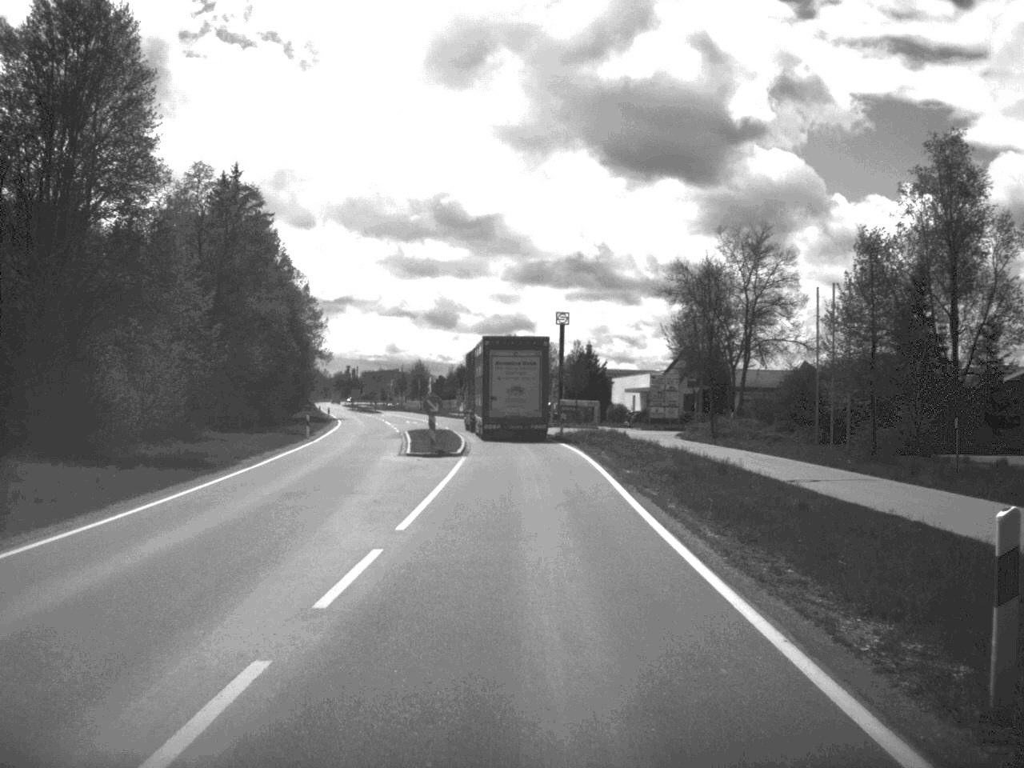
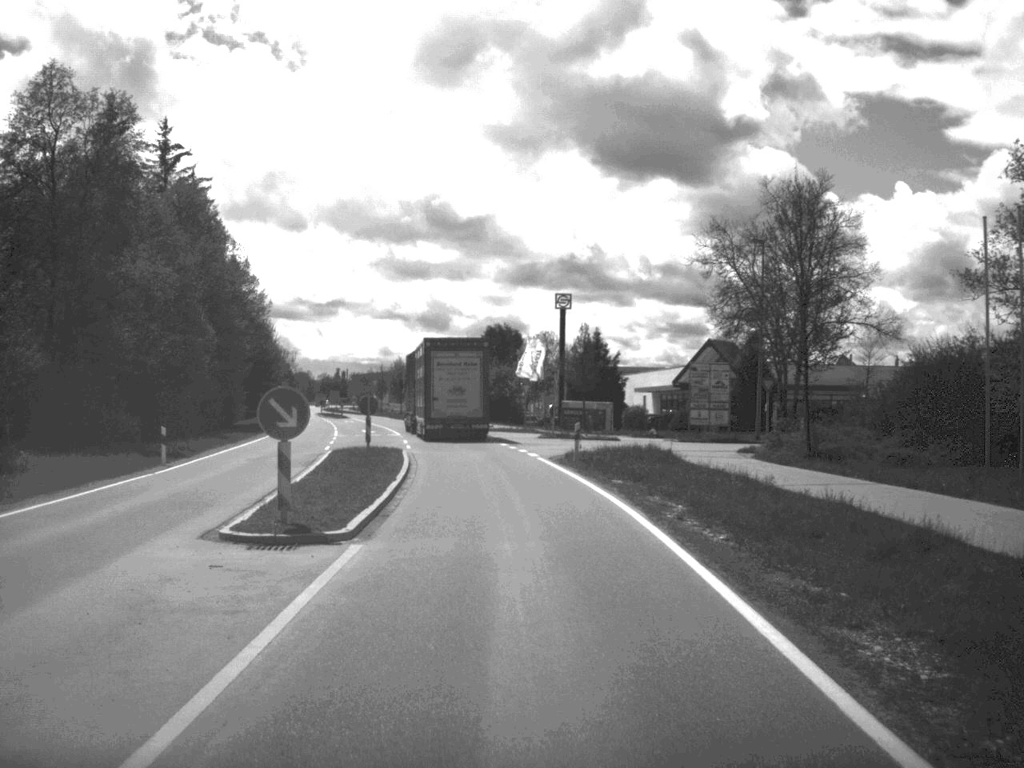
(0.0, +21.4) m; 0°
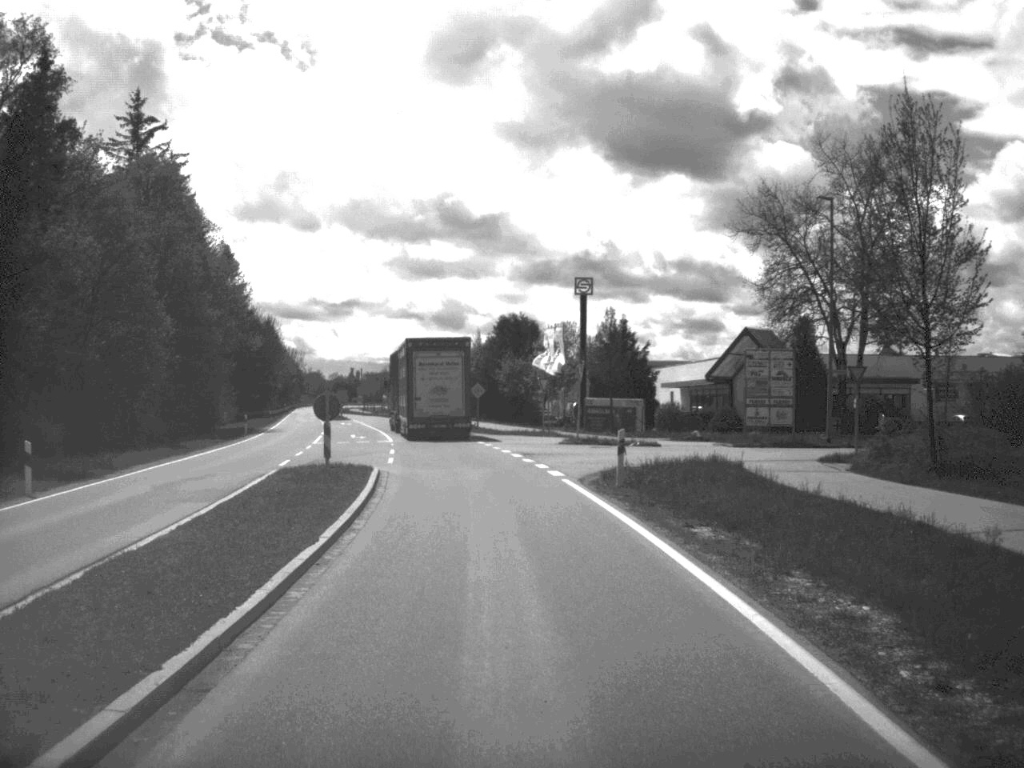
(-0.1, +10.5) m; -1°
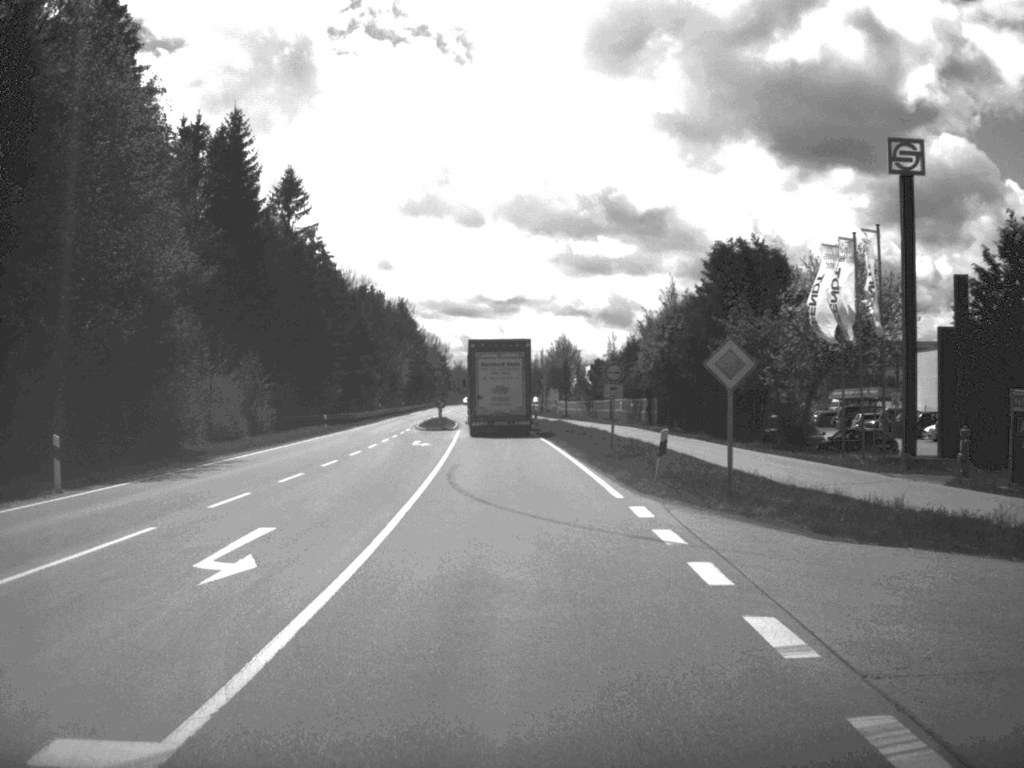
(-2.9, +44.6) m; -8°
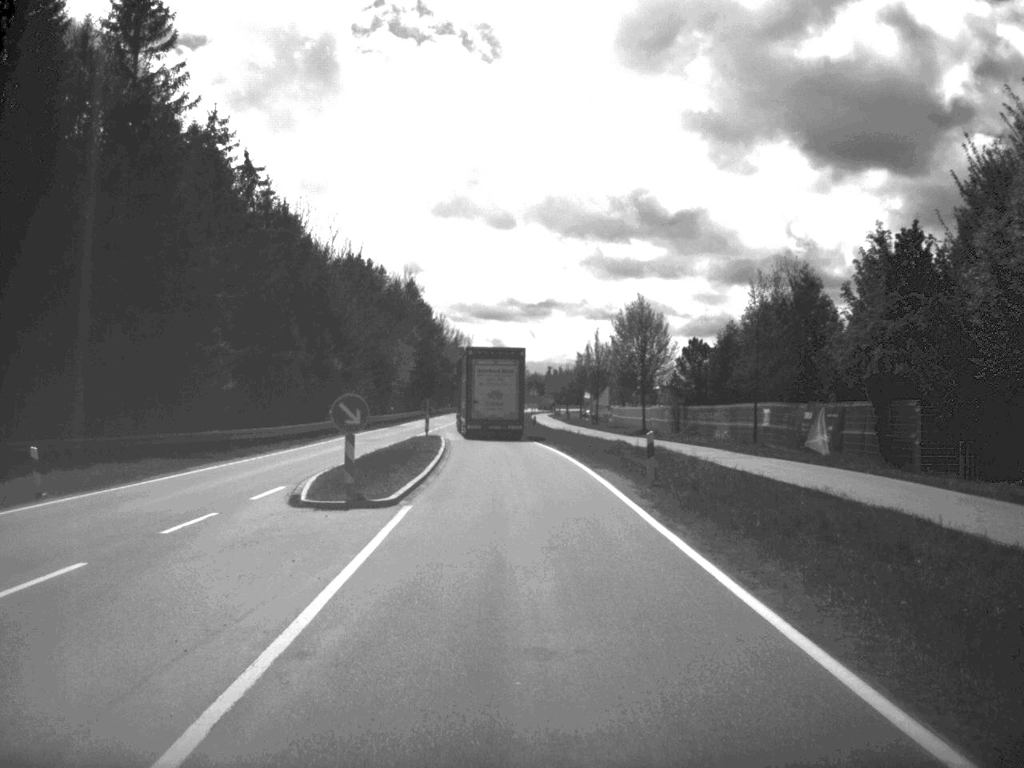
(-1.1, +44.8) m; -2°
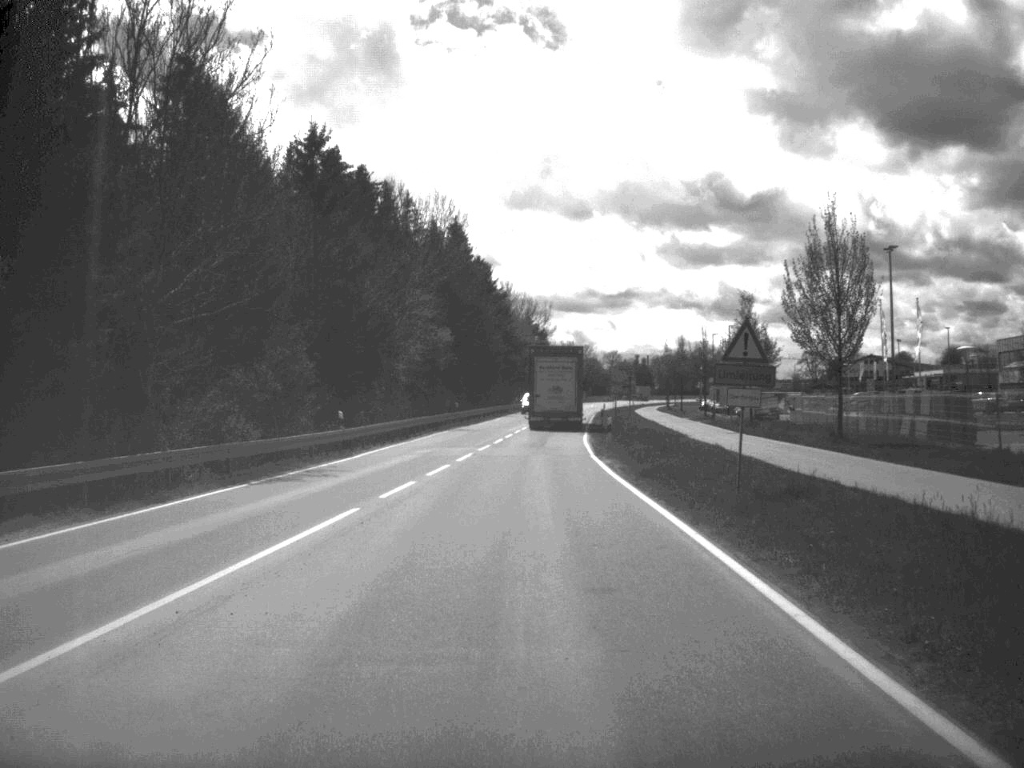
(-1.8, +56.3) m; -4°
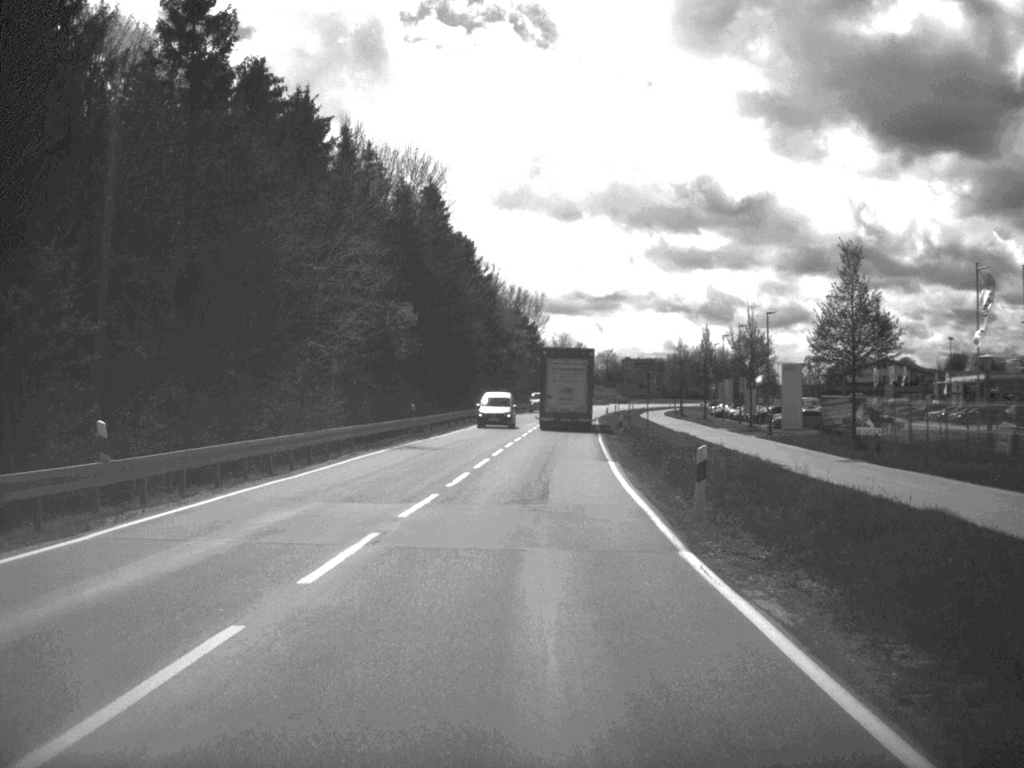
(0.0, +21.6) m; +1°
